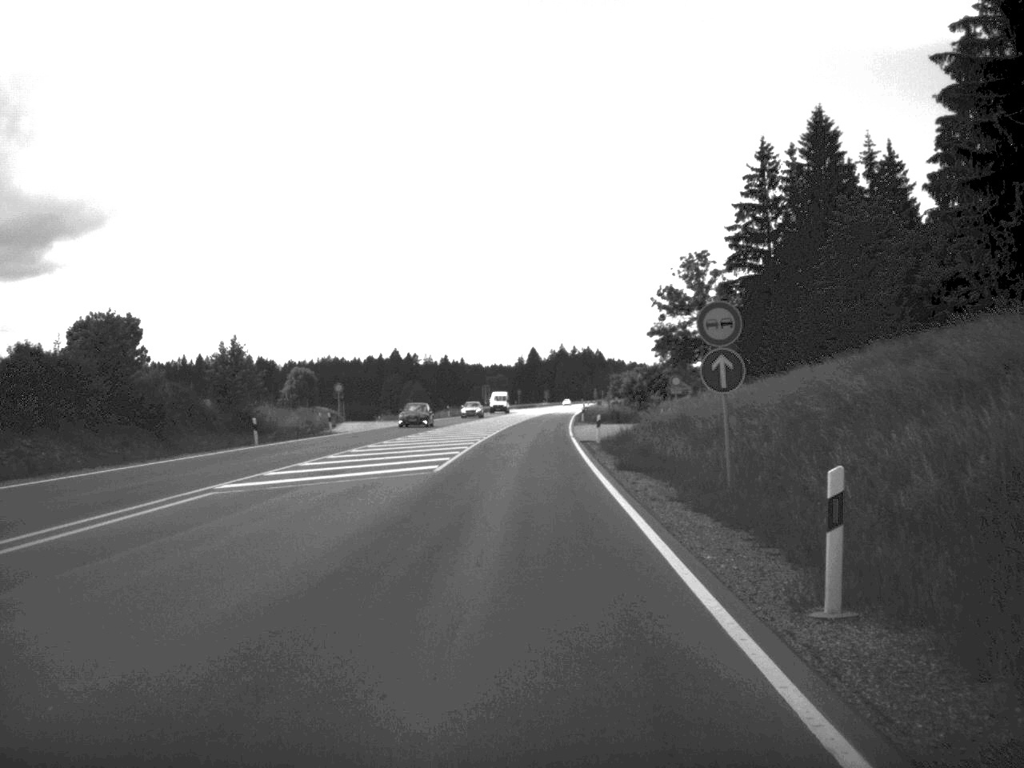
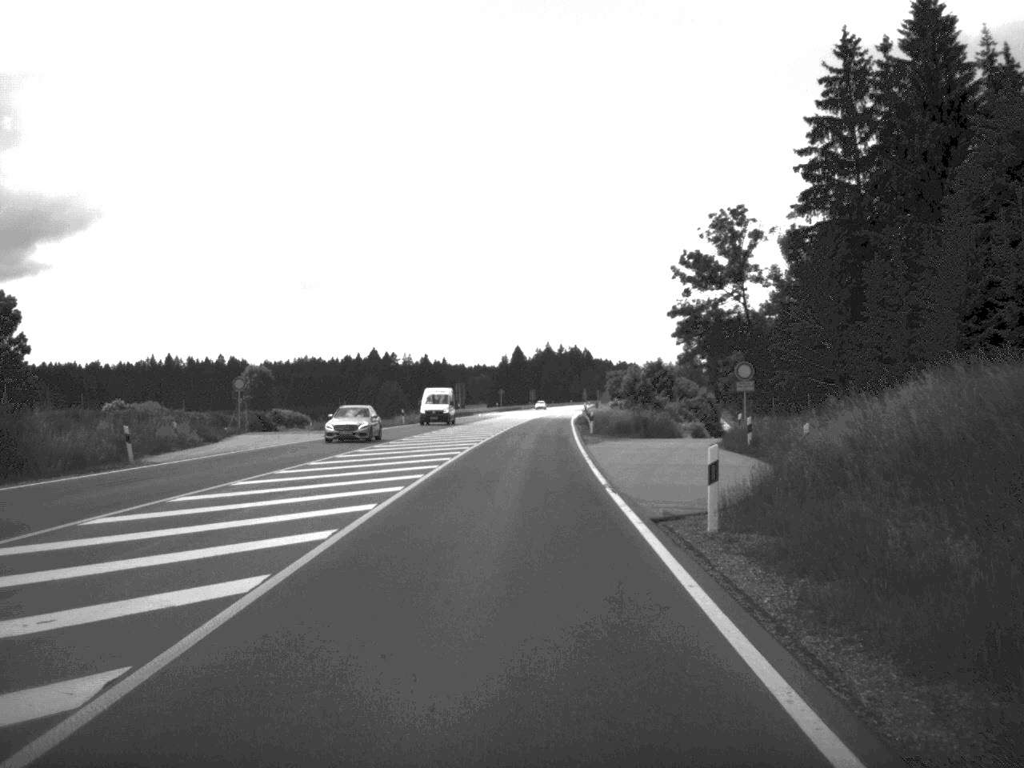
(+0.2, +31.2) m; +1°
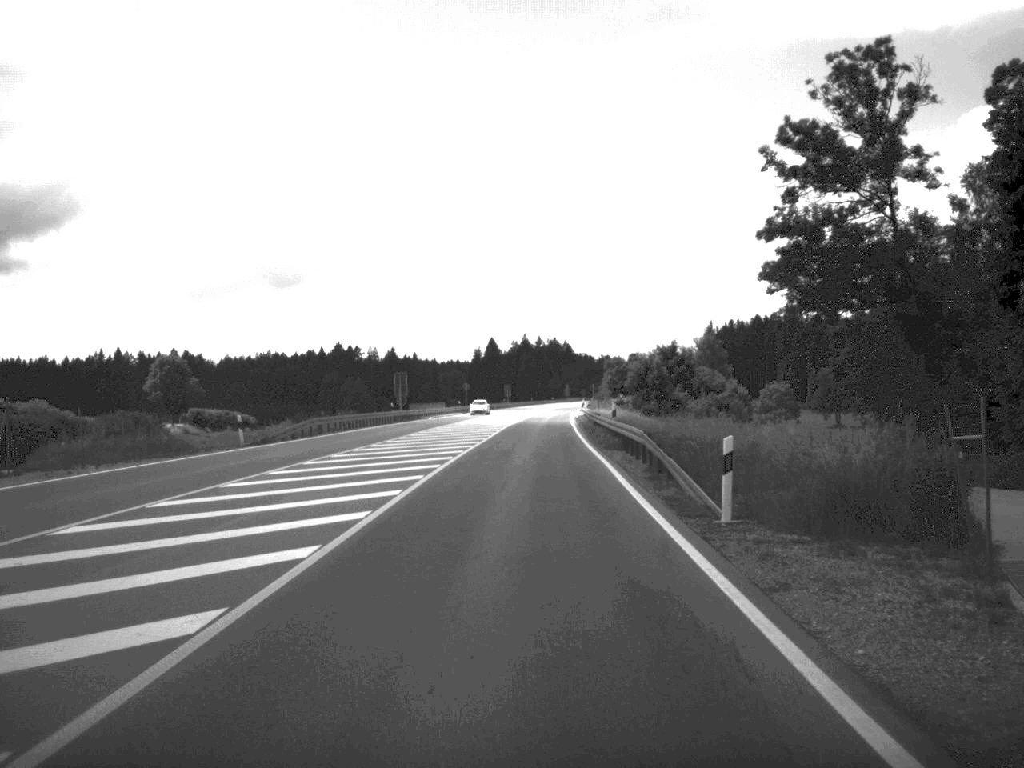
(+0.3, +47.0) m; +1°
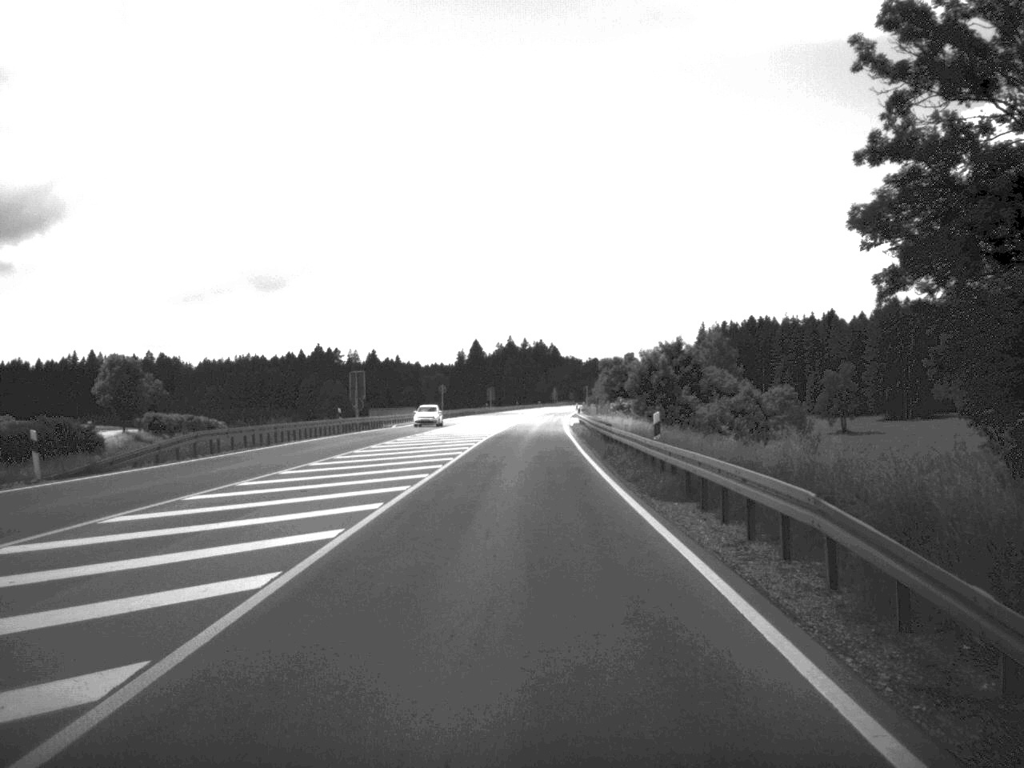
(+0.1, +18.0) m; +1°
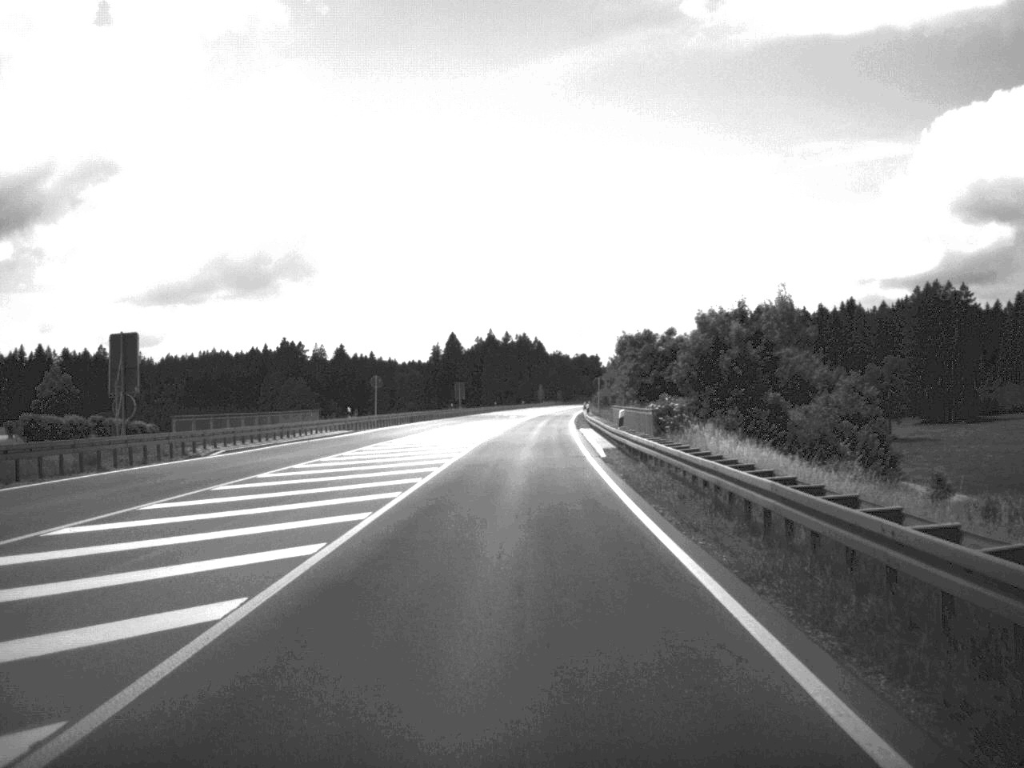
(+0.2, +45.9) m; +1°
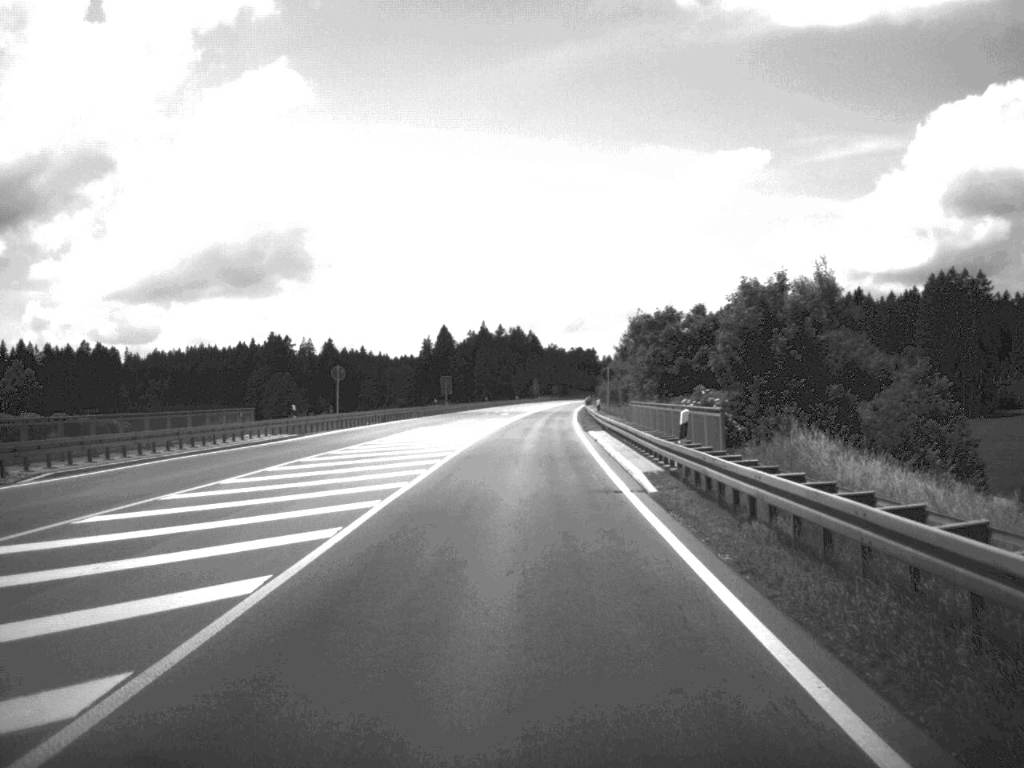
(0.0, +15.0) m; 0°
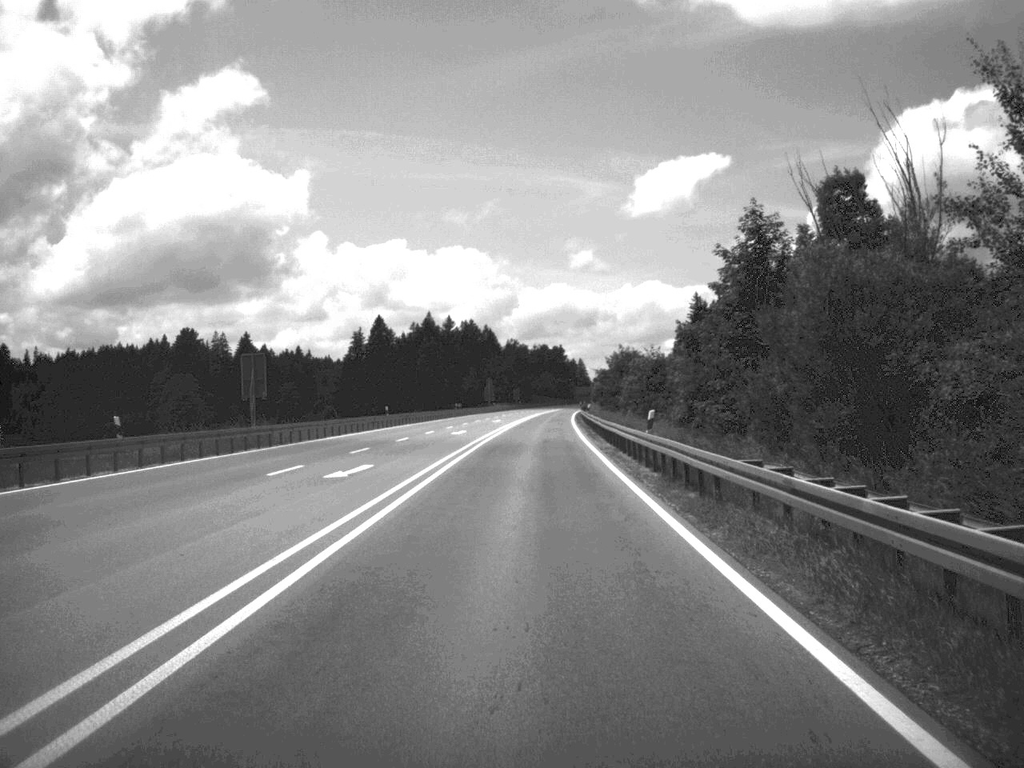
(+1.1, +78.9) m; +2°
